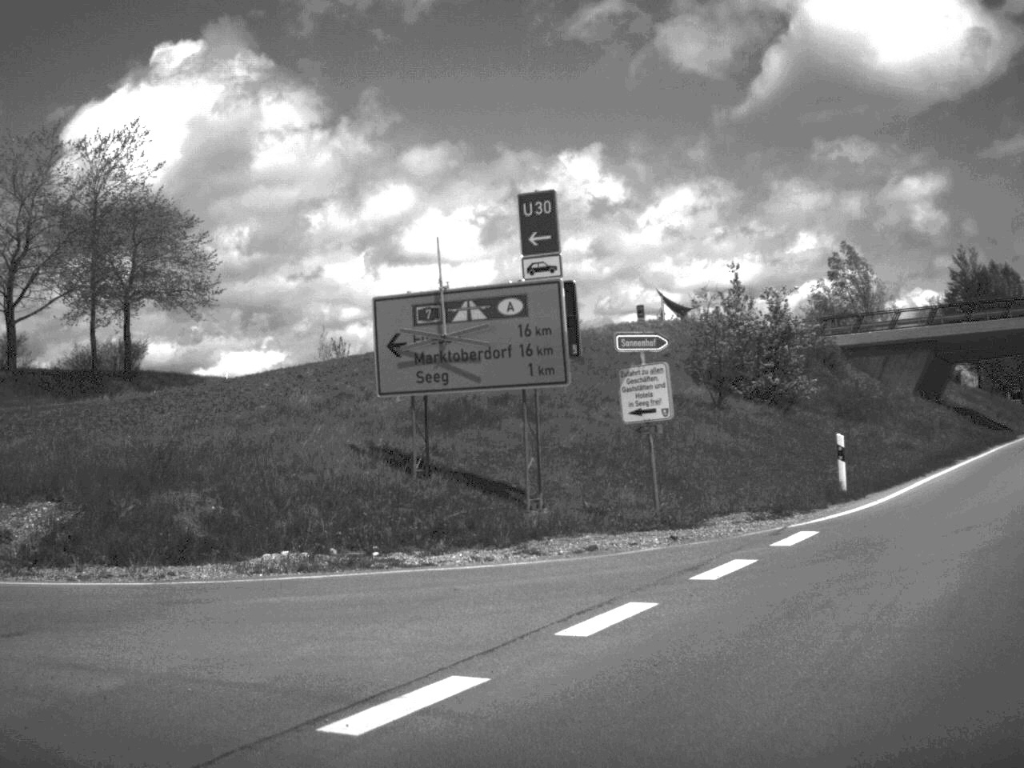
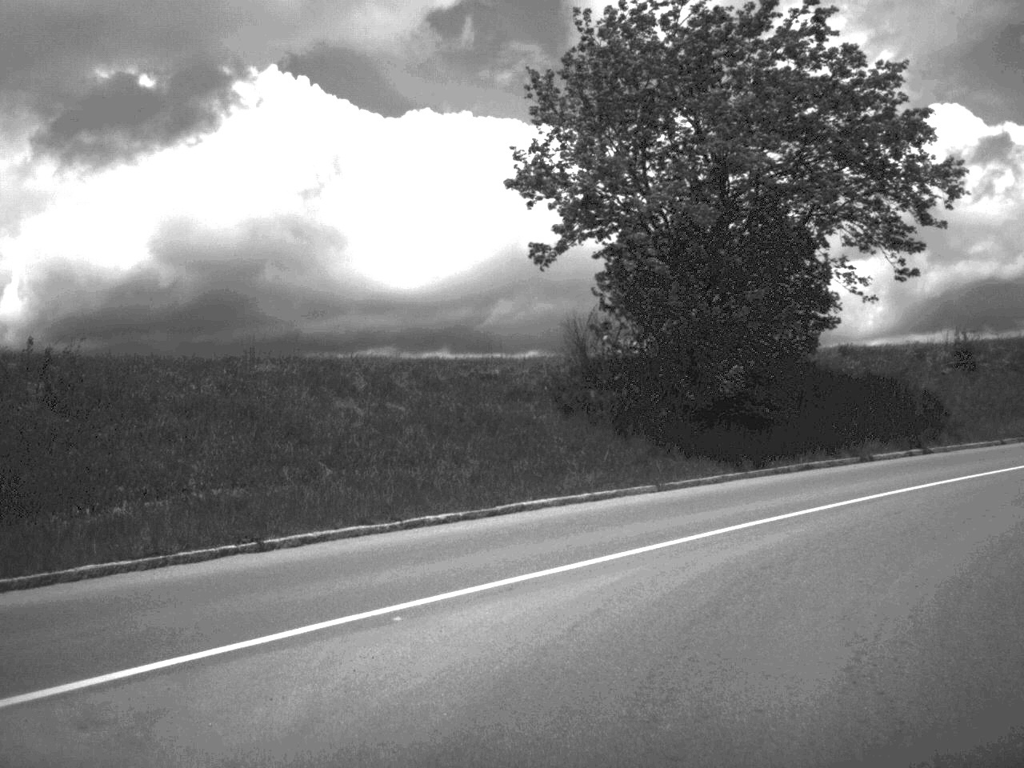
(-12.6, +11.3) m; -56°
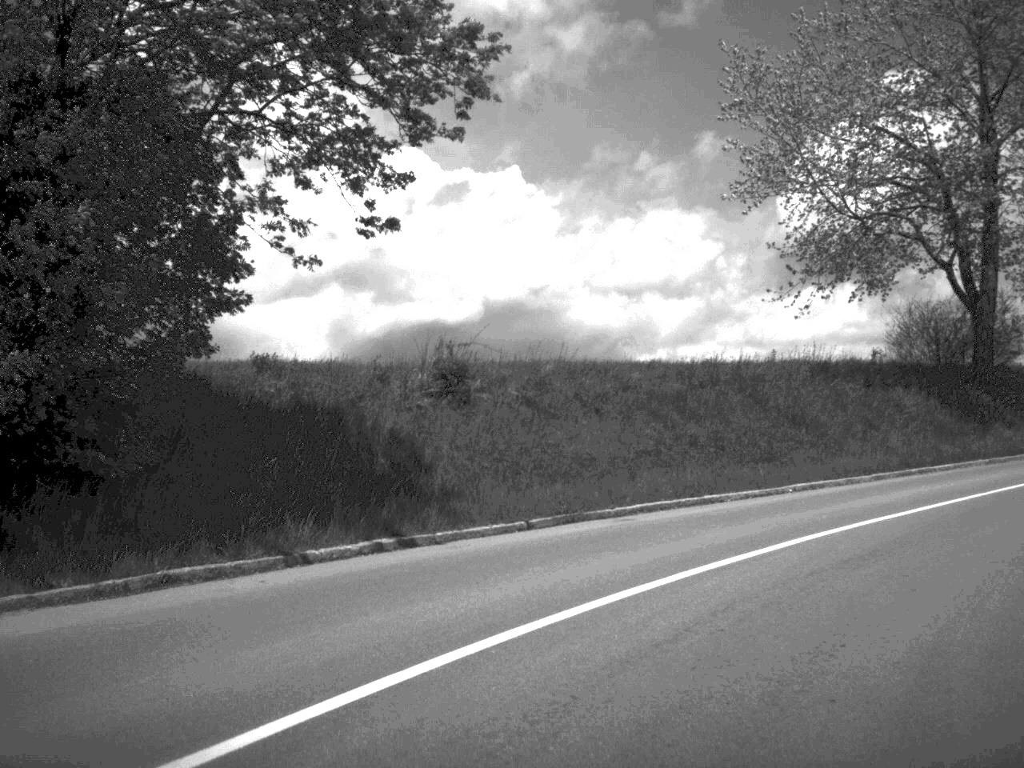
(+2.2, +10.3) m; +25°
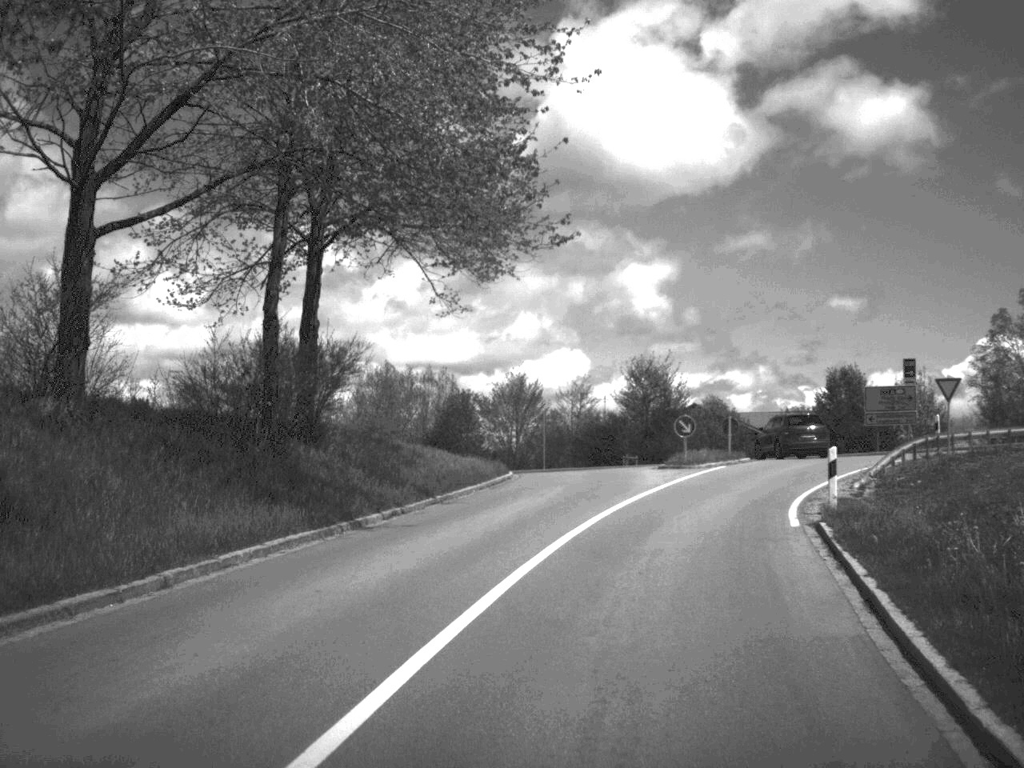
(+9.1, +18.9) m; +45°
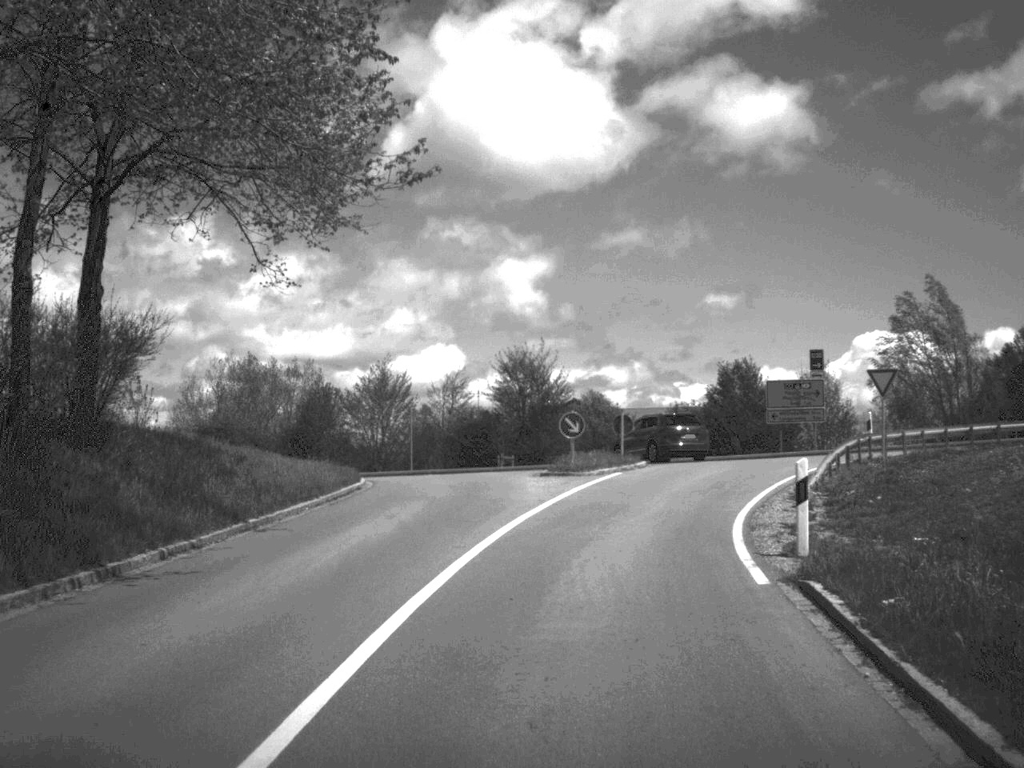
(+0.3, +5.9) m; +5°
